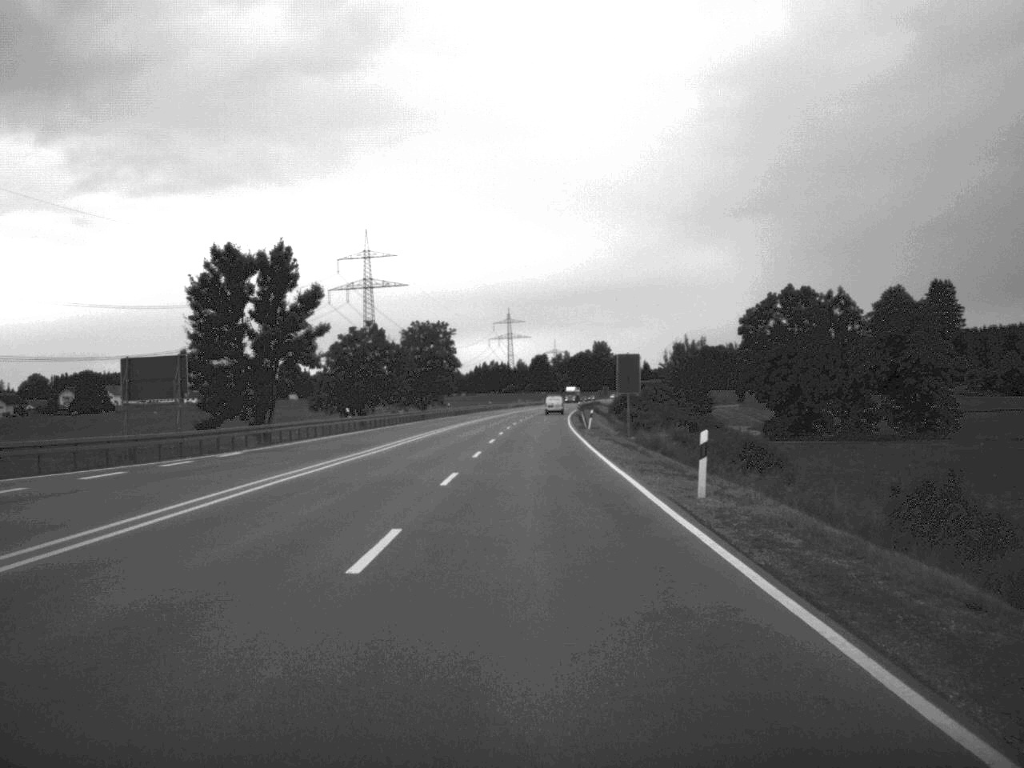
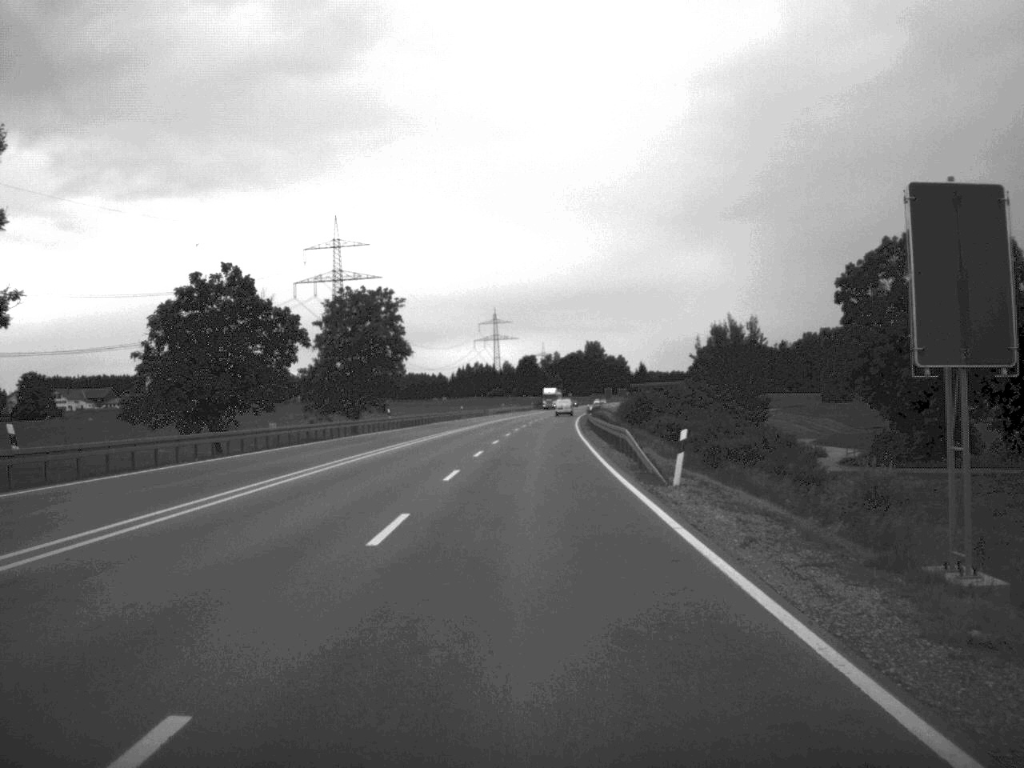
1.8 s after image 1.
(+0.3, +45.2) m; 0°
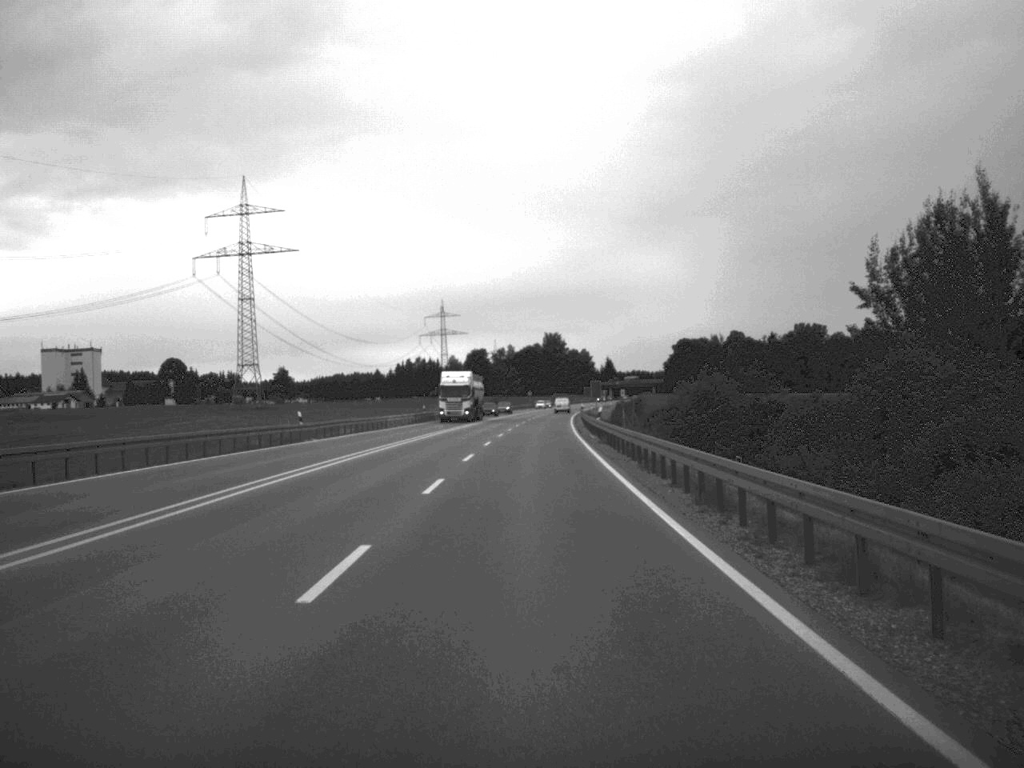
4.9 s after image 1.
(+1.0, +75.7) m; +2°
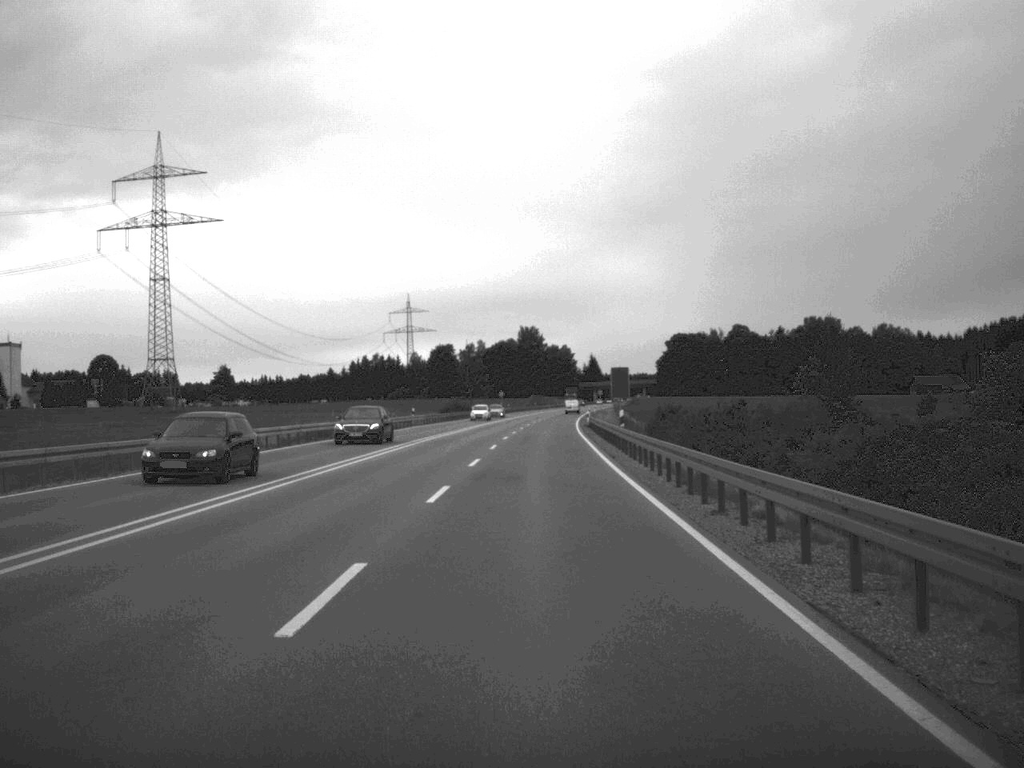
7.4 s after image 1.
(+0.4, +61.0) m; +1°
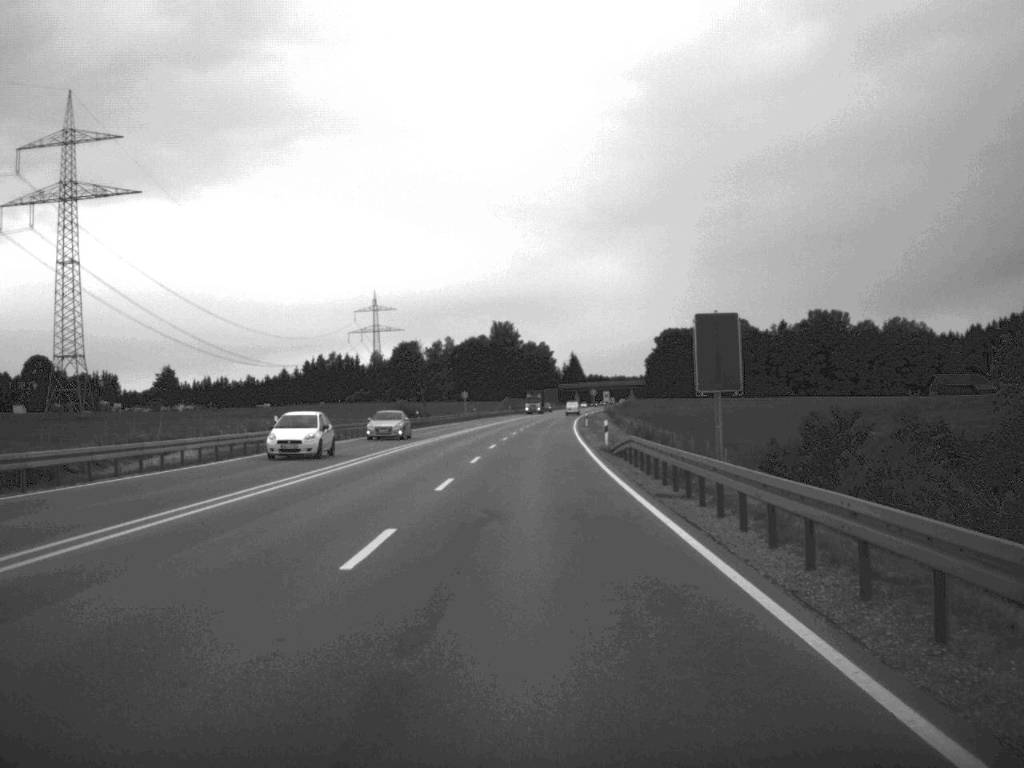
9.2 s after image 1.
(+0.4, +44.0) m; +1°
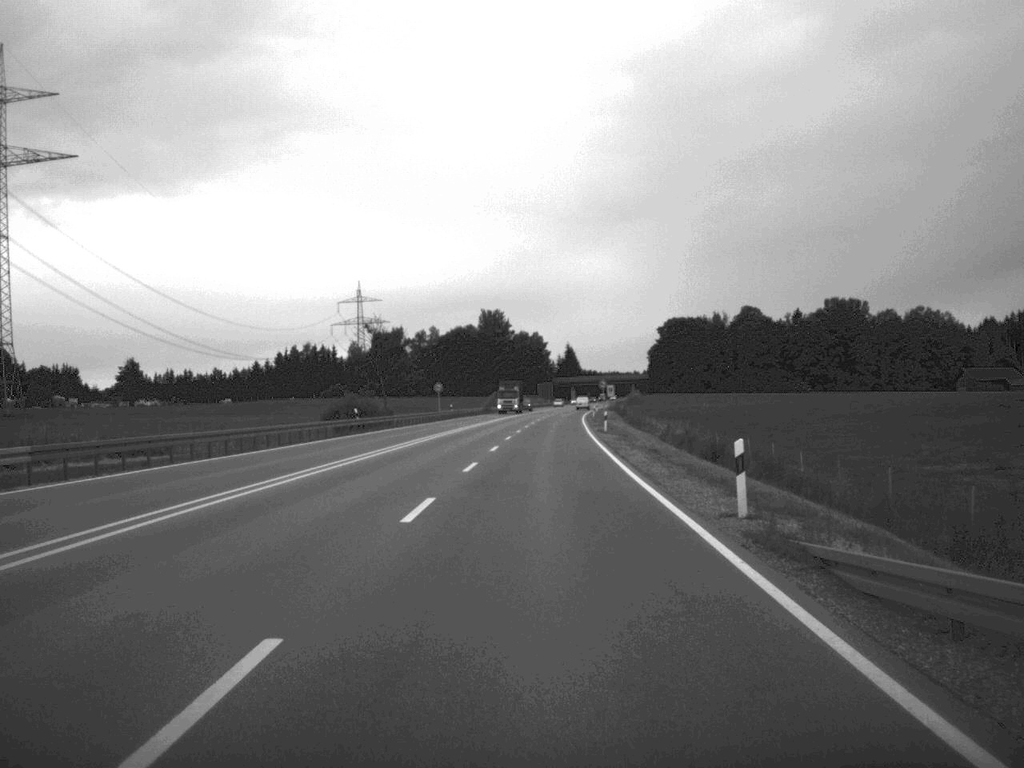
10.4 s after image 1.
(+0.1, +31.7) m; 0°
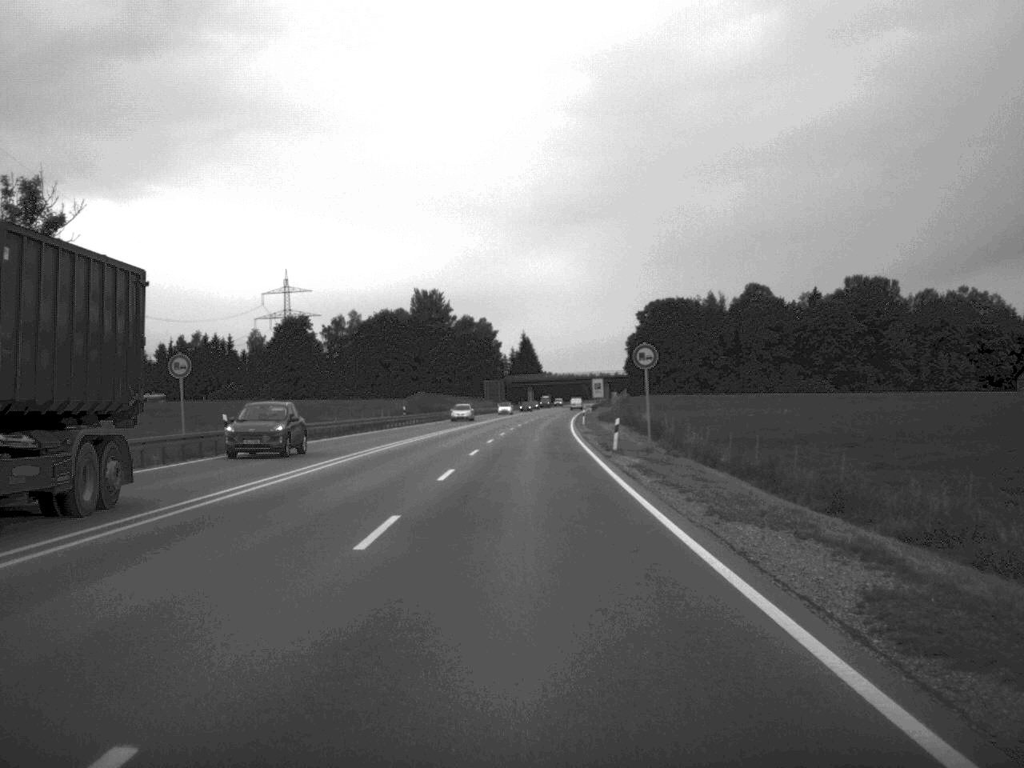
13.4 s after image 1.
(+1.5, +74.1) m; +2°
